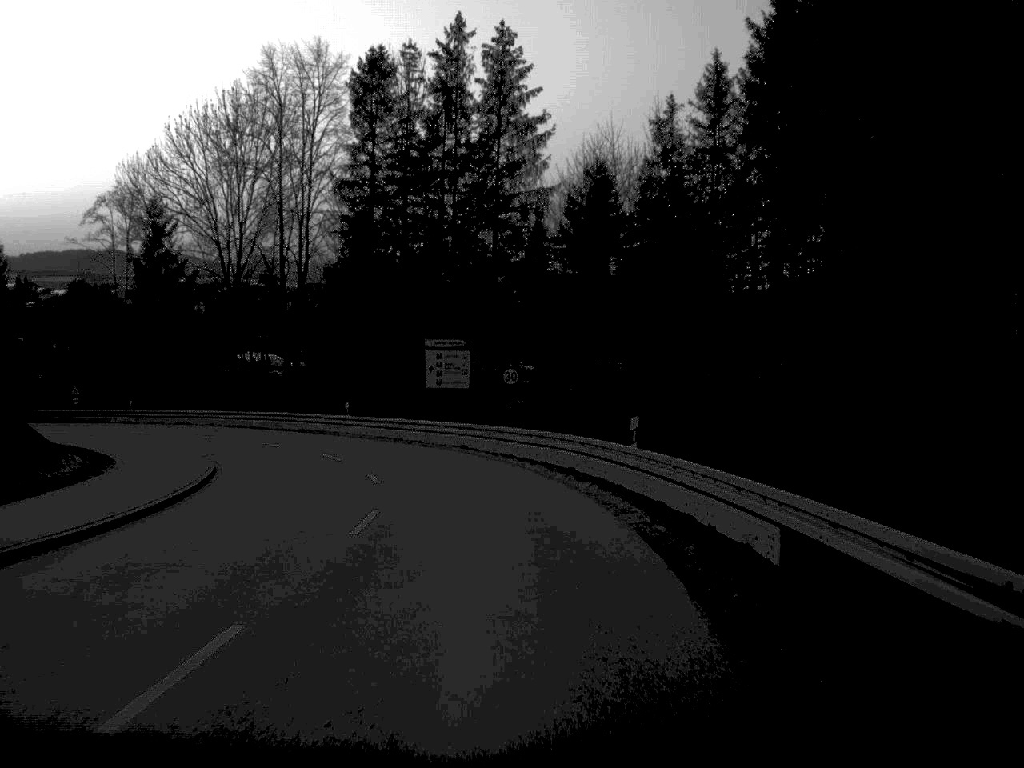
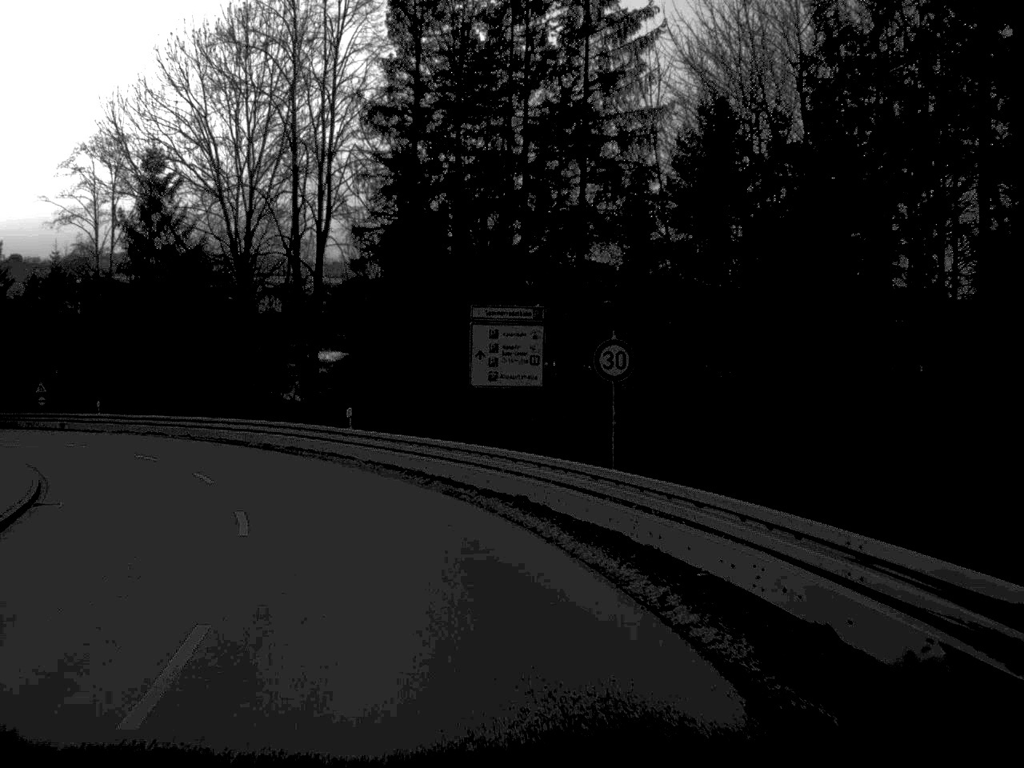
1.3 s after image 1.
(-0.4, +17.8) m; -4°
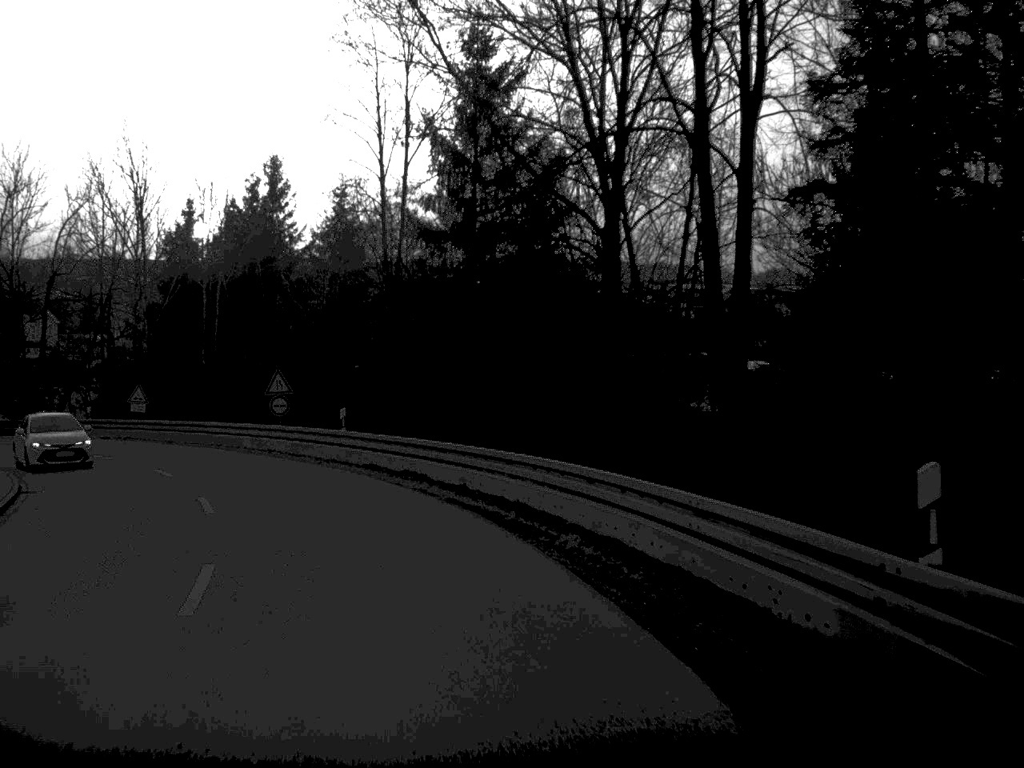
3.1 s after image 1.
(-3.7, +23.8) m; -18°
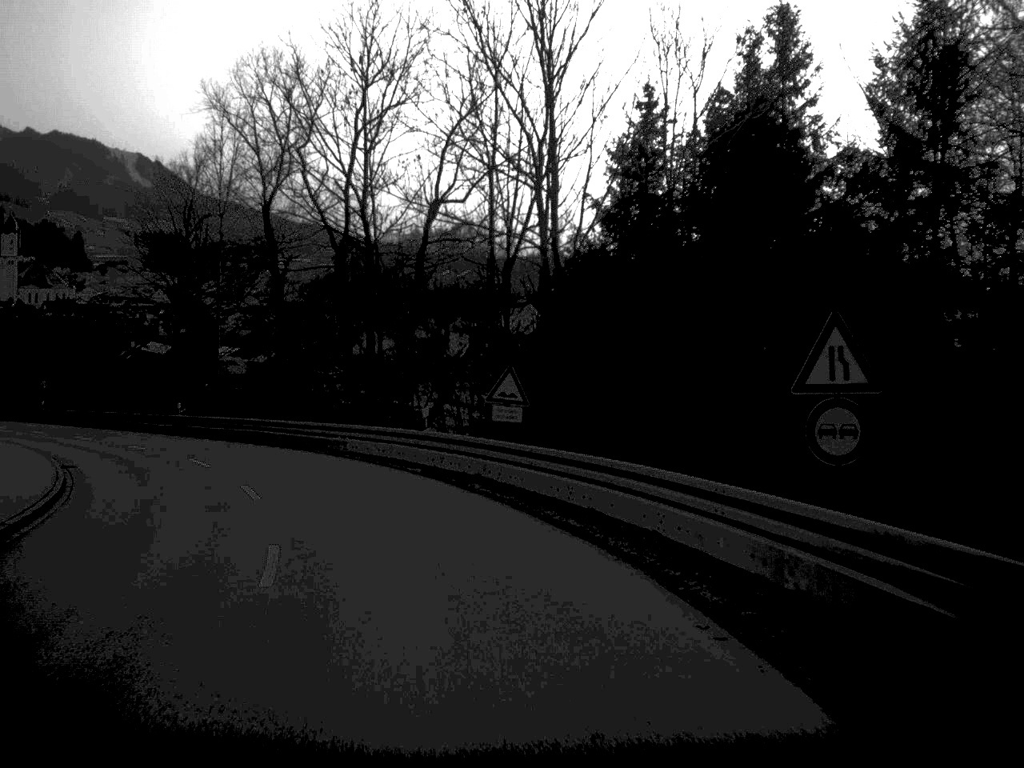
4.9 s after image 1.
(-4.9, +25.1) m; -22°
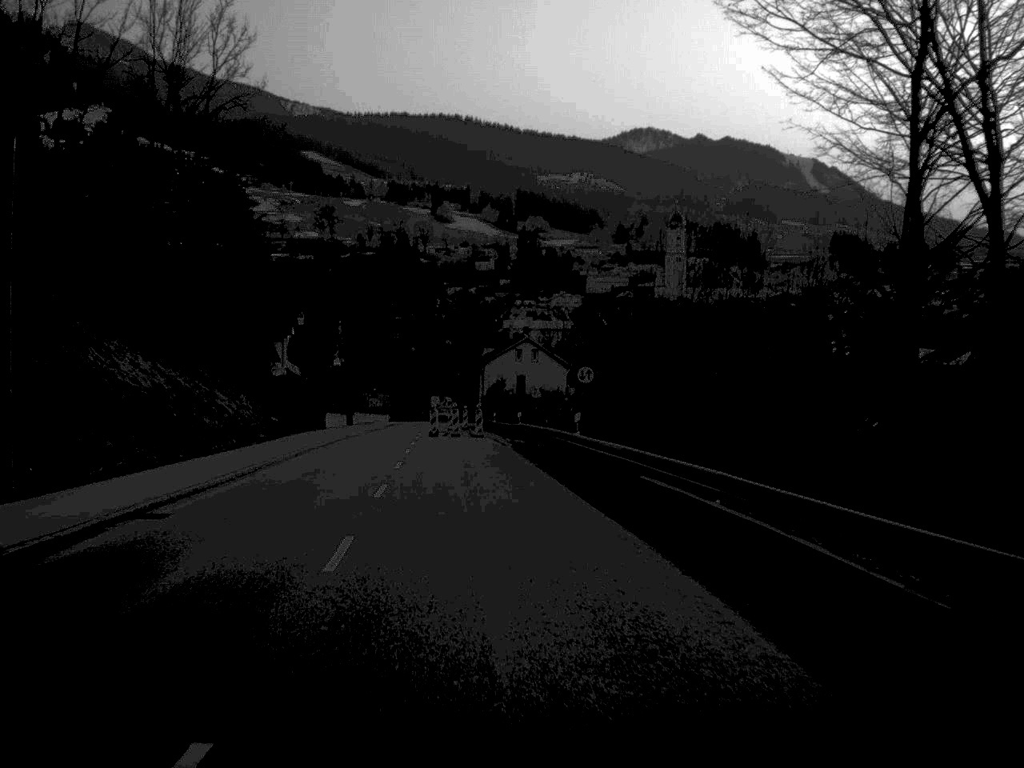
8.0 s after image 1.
(-12.0, +41.8) m; -30°
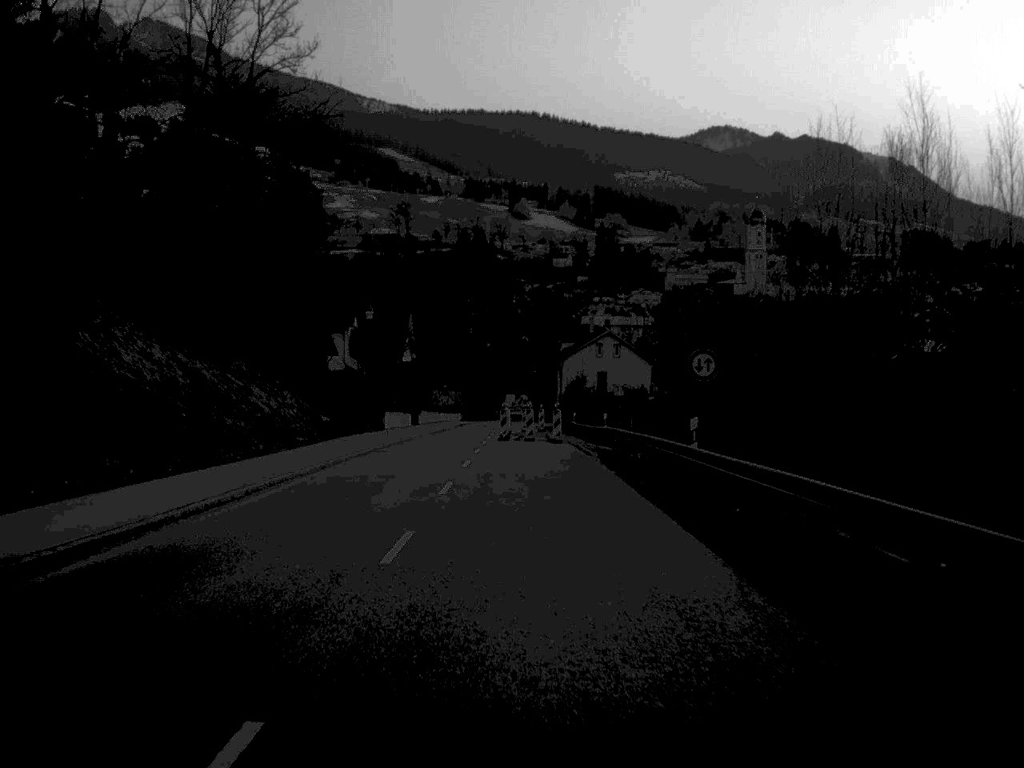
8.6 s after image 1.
(-0.3, +8.6) m; -3°
